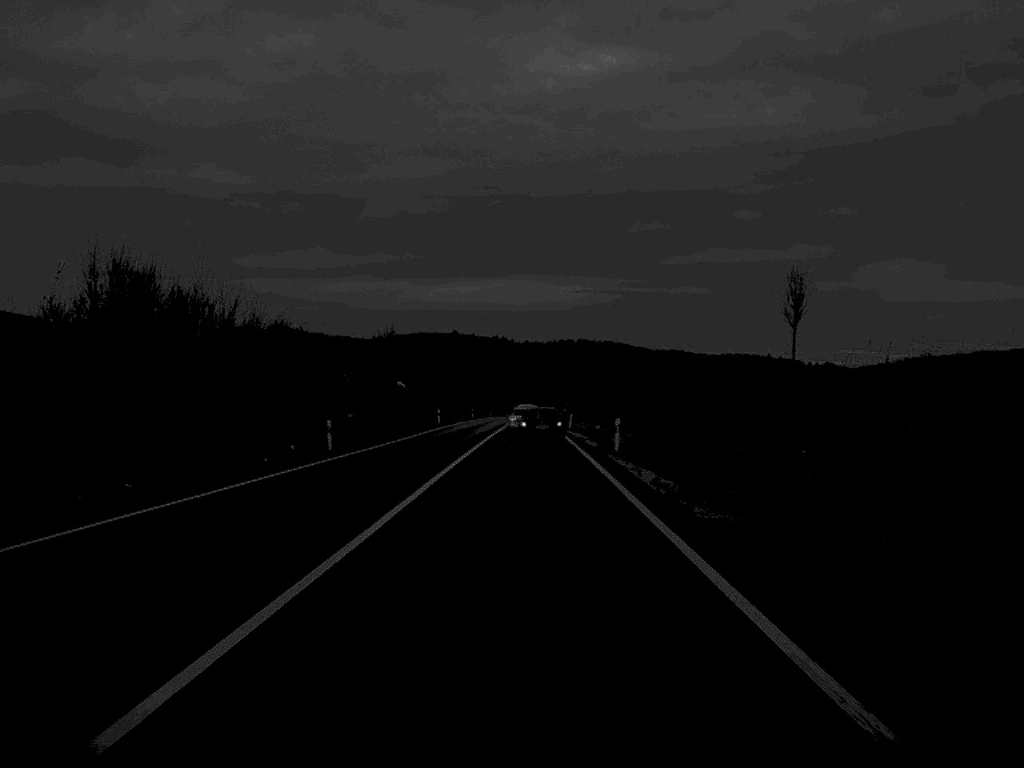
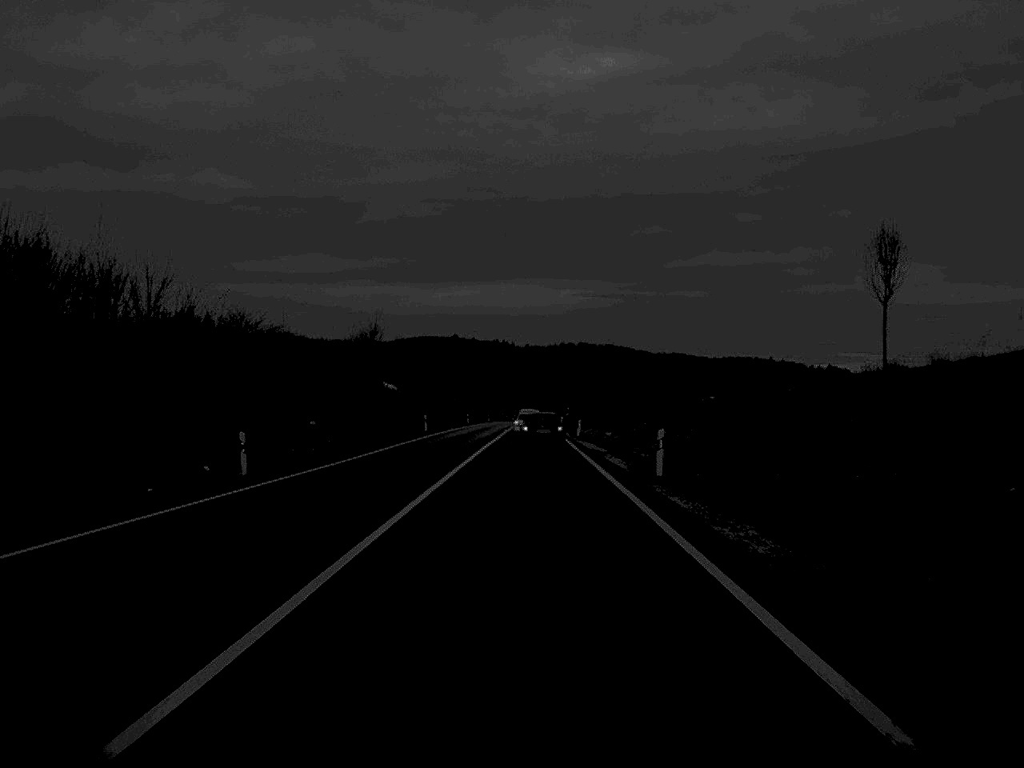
(0.0, +13.1) m; 0°
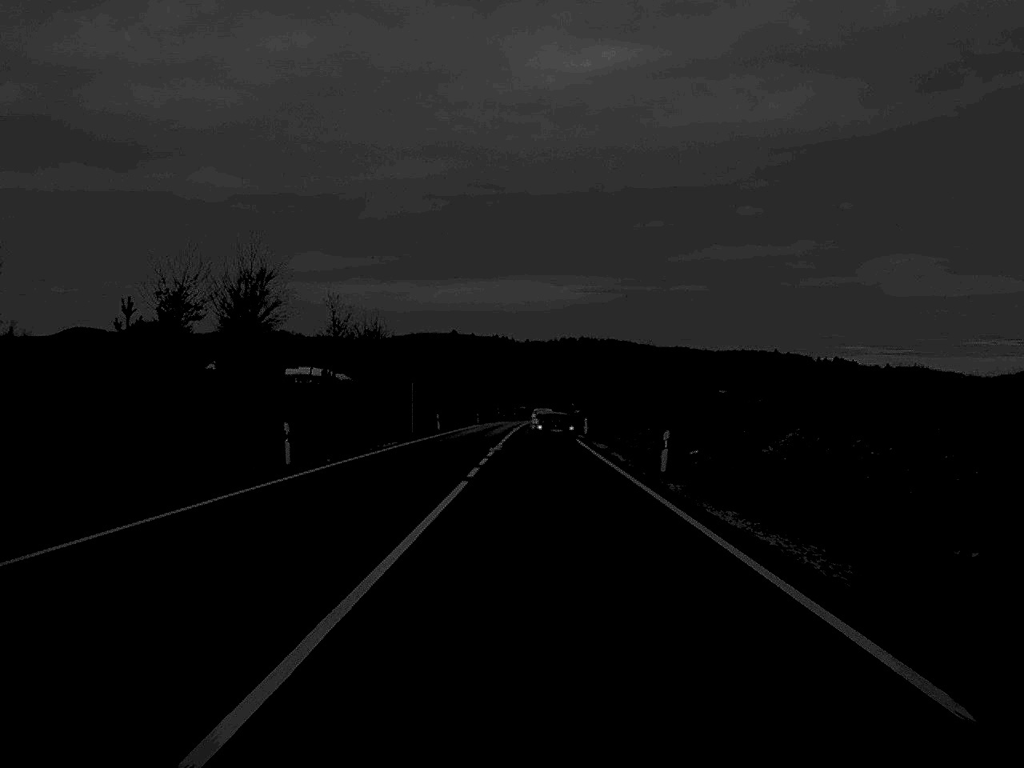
(-0.2, +46.8) m; 0°
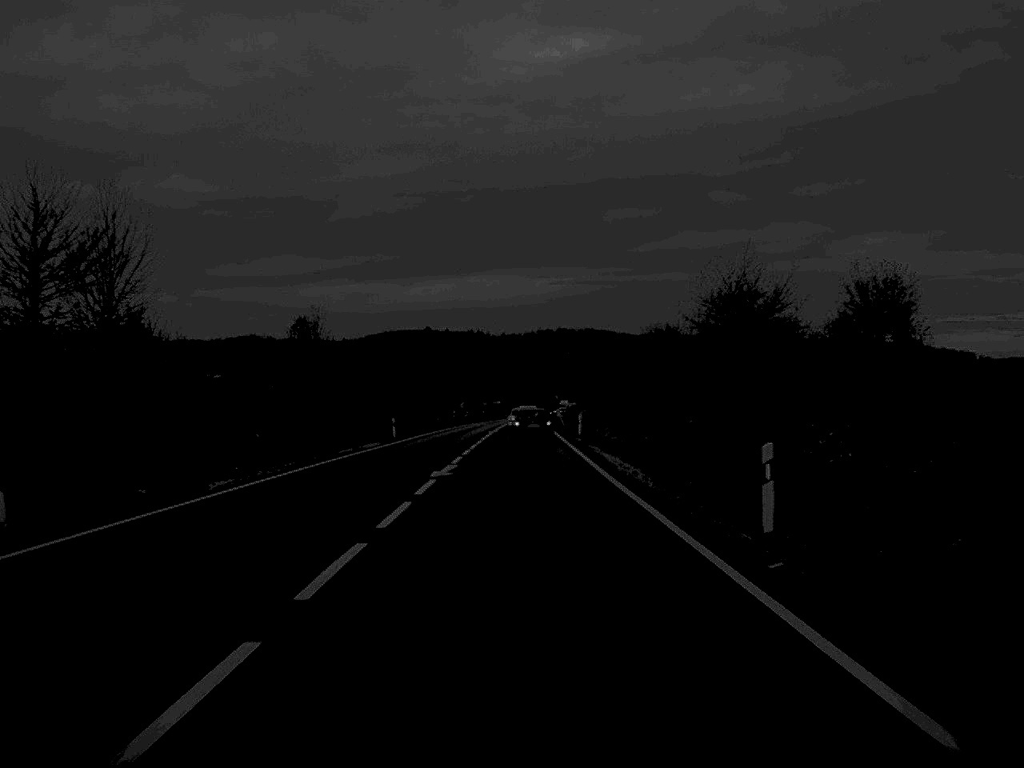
(+0.7, +66.4) m; +1°
